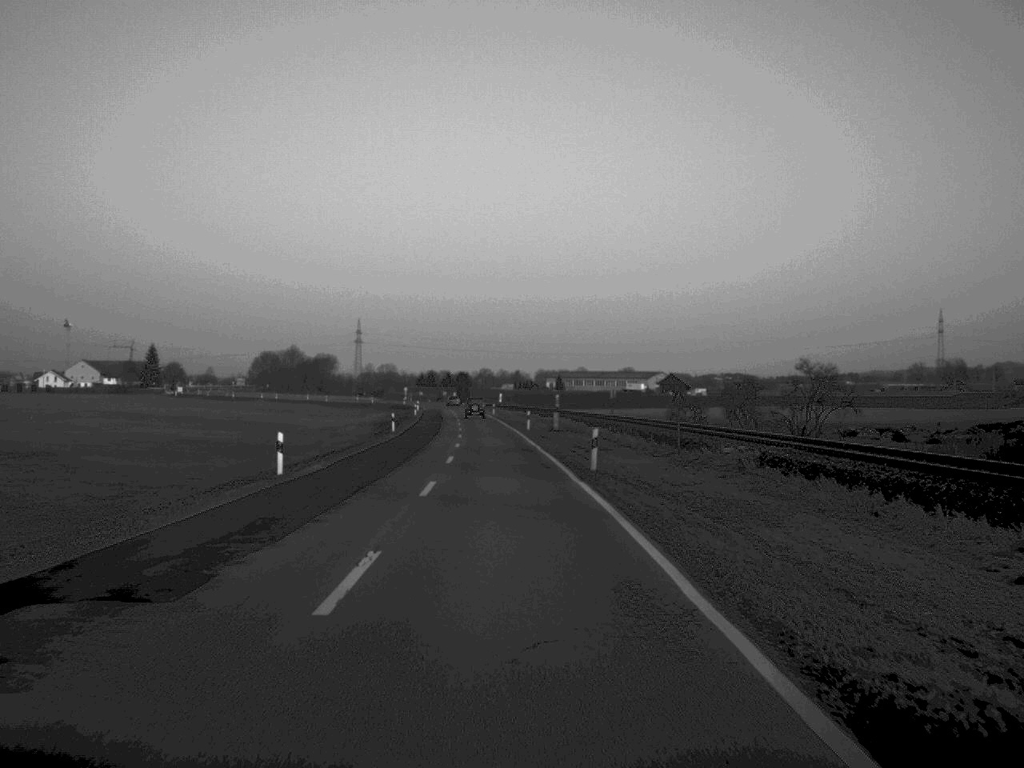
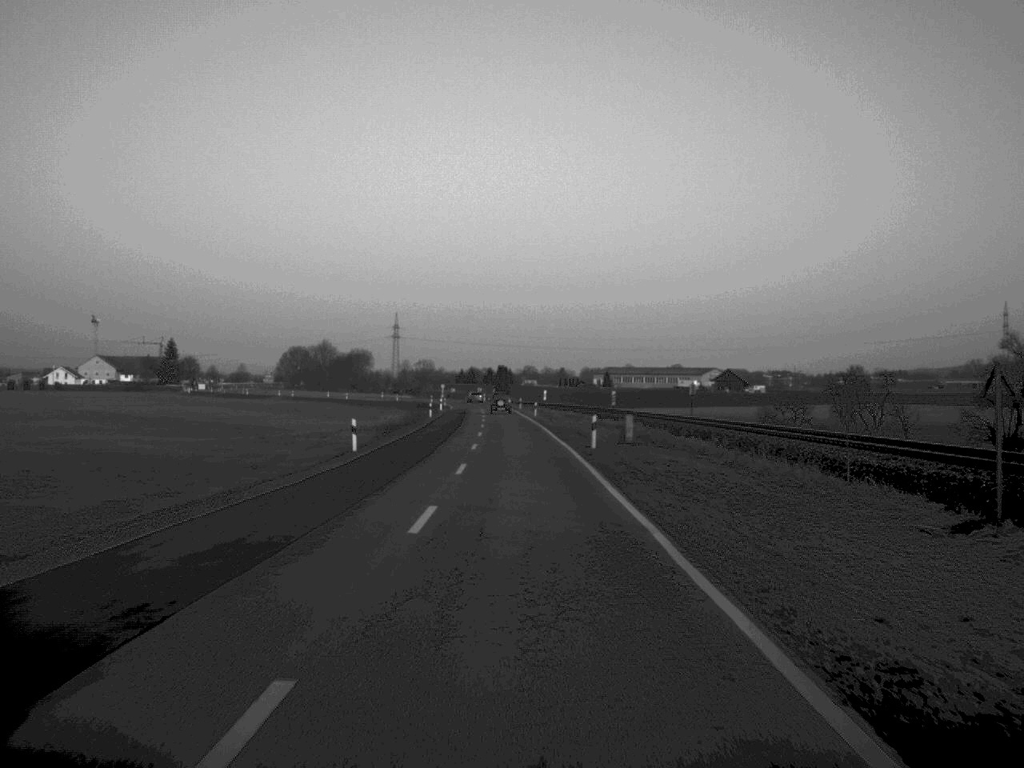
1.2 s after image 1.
(-0.6, +30.1) m; -2°
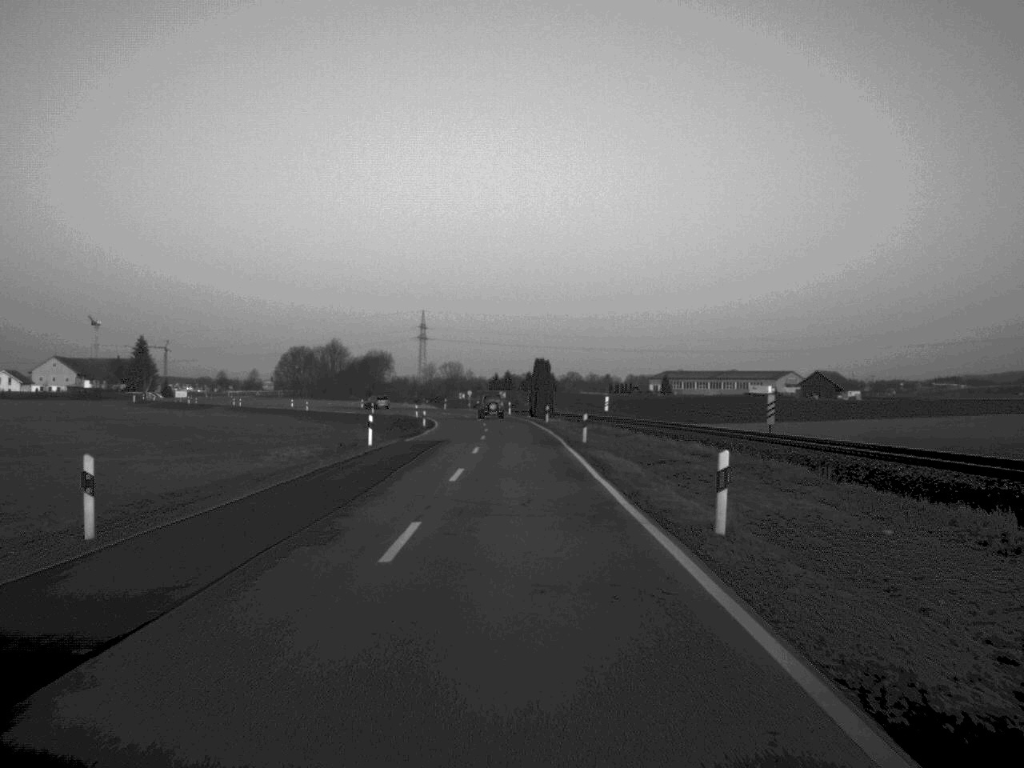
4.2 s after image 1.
(-0.9, +74.2) m; -2°
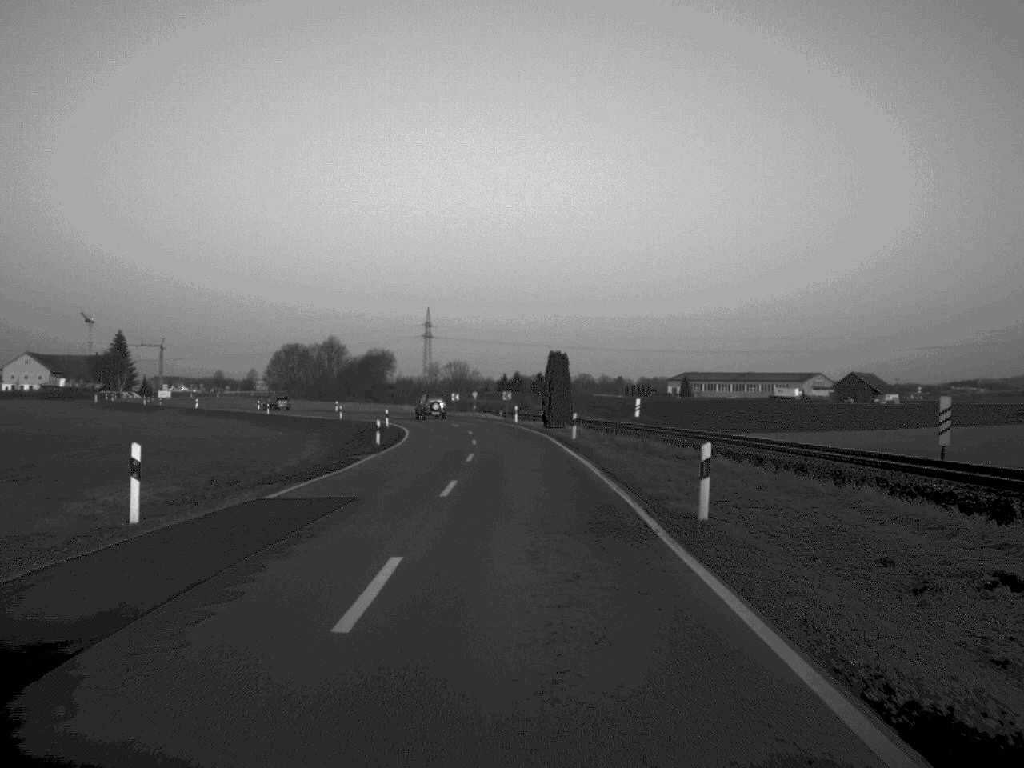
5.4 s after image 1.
(-0.1, +27.5) m; 0°
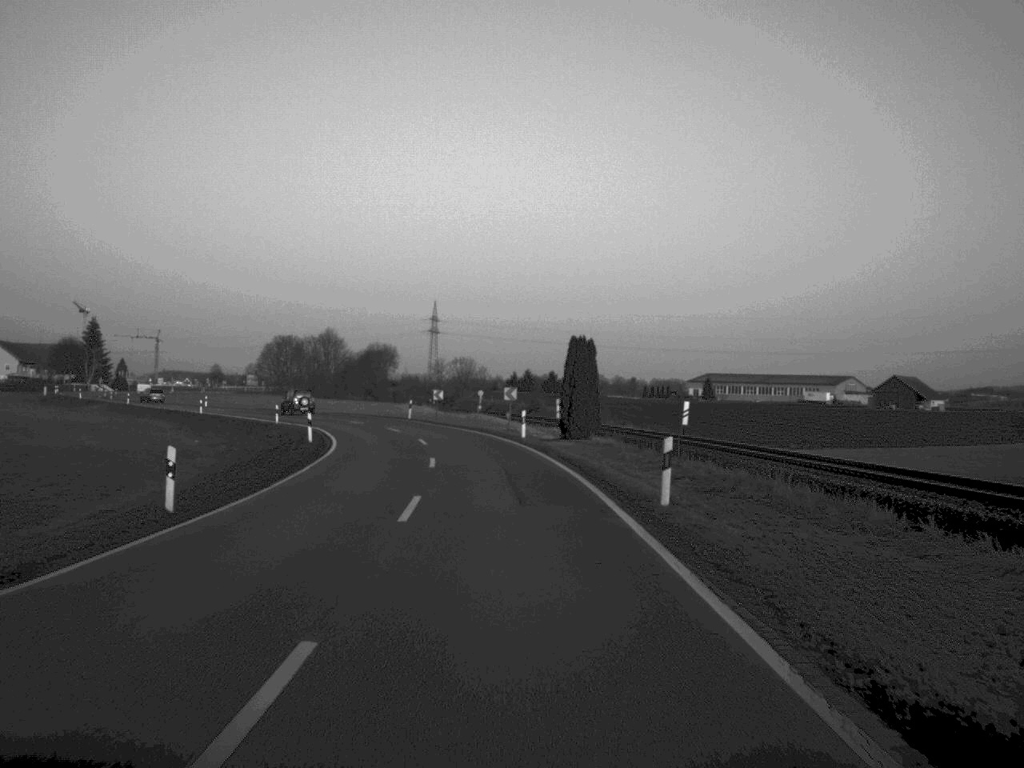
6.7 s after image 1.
(0.0, +28.1) m; -1°
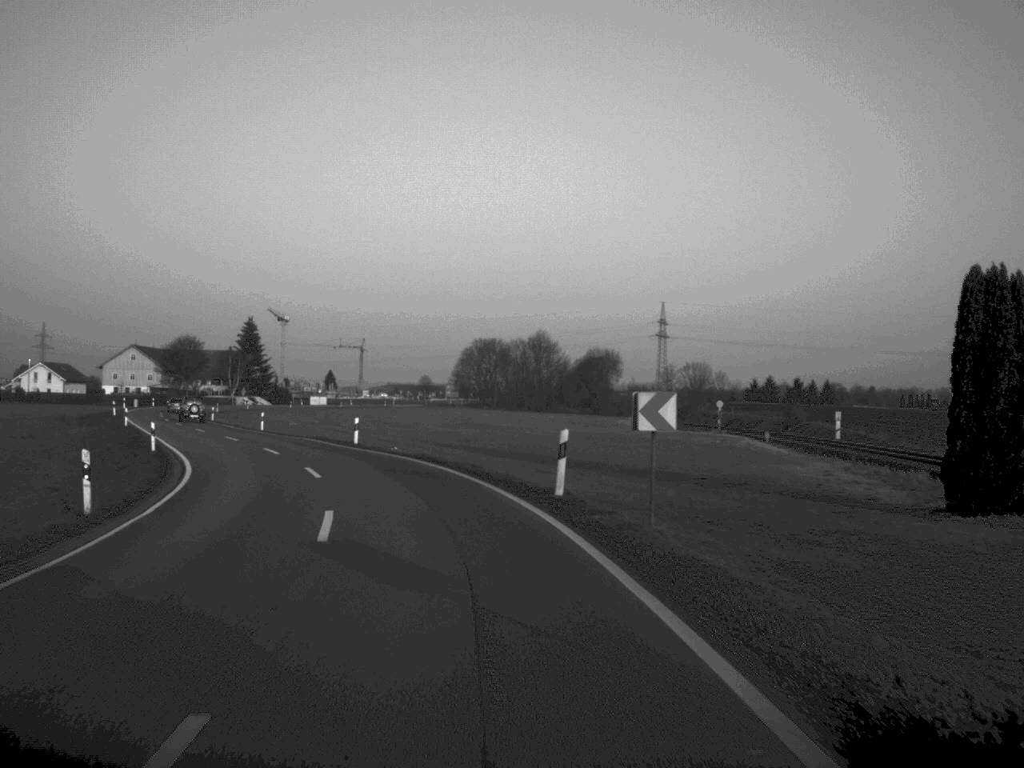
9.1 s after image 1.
(-3.1, +49.4) m; -10°
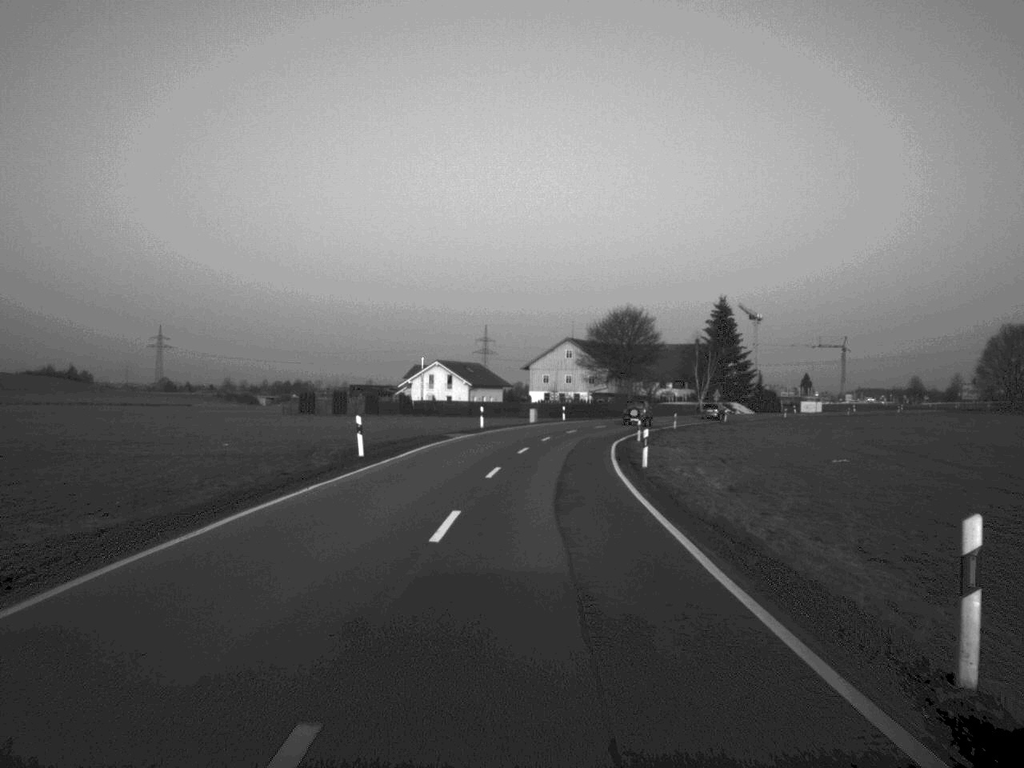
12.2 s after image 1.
(-13.2, +58.4) m; -21°
